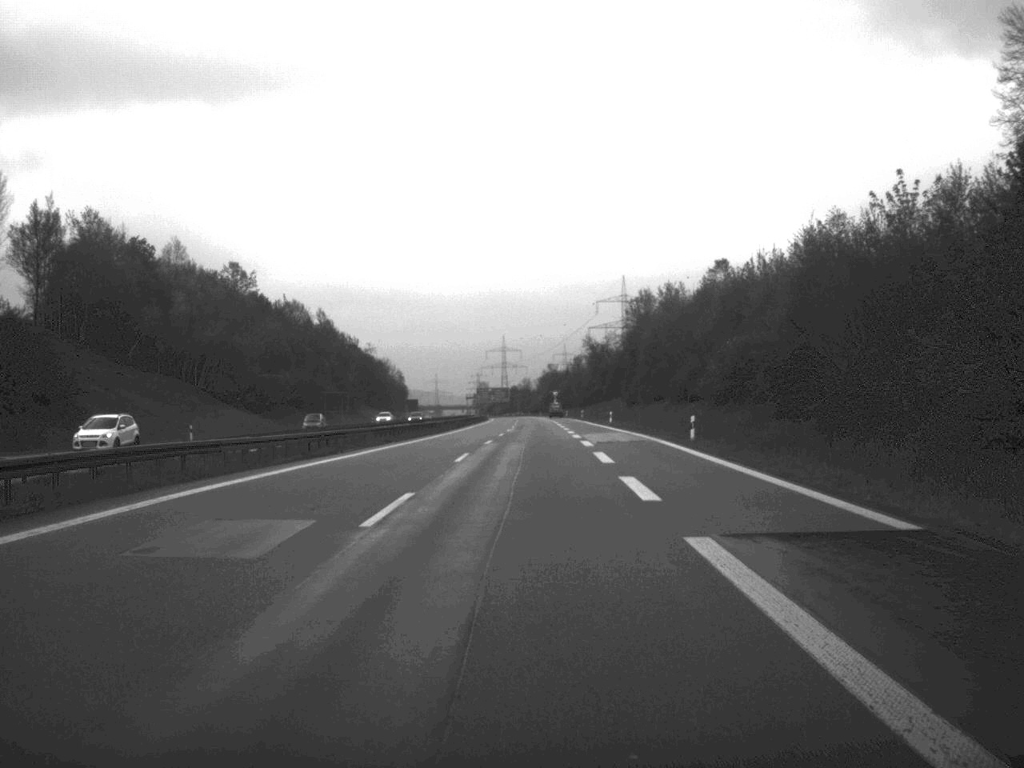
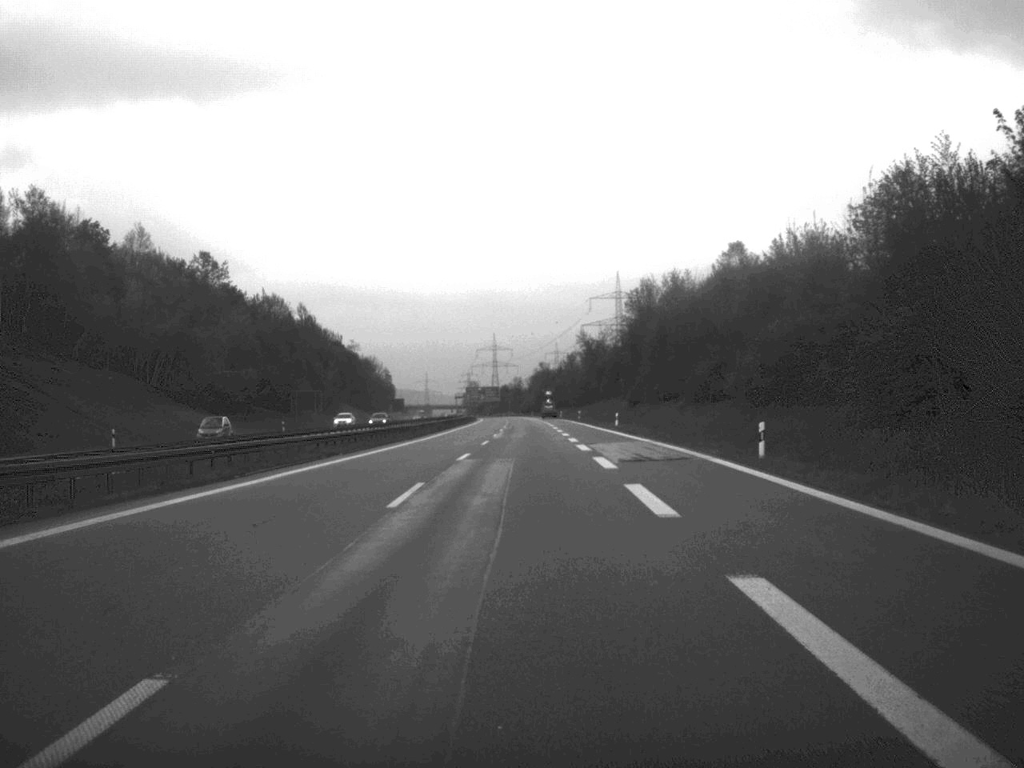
(0.0, +14.8) m; 0°
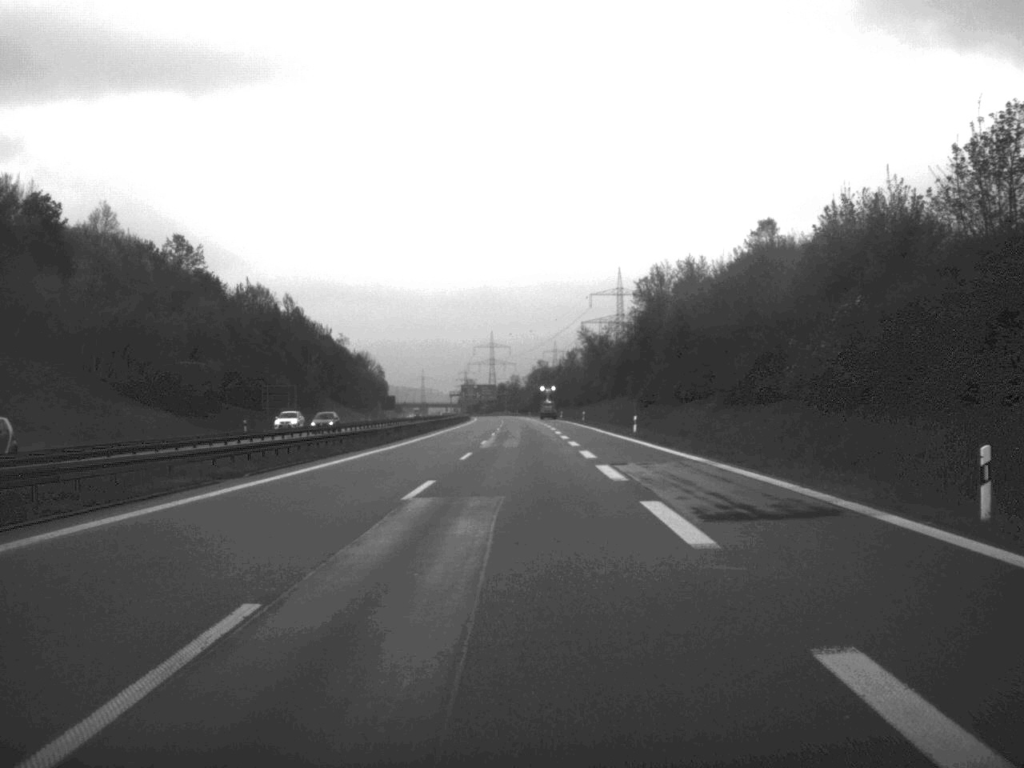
(0.0, +15.4) m; 0°
